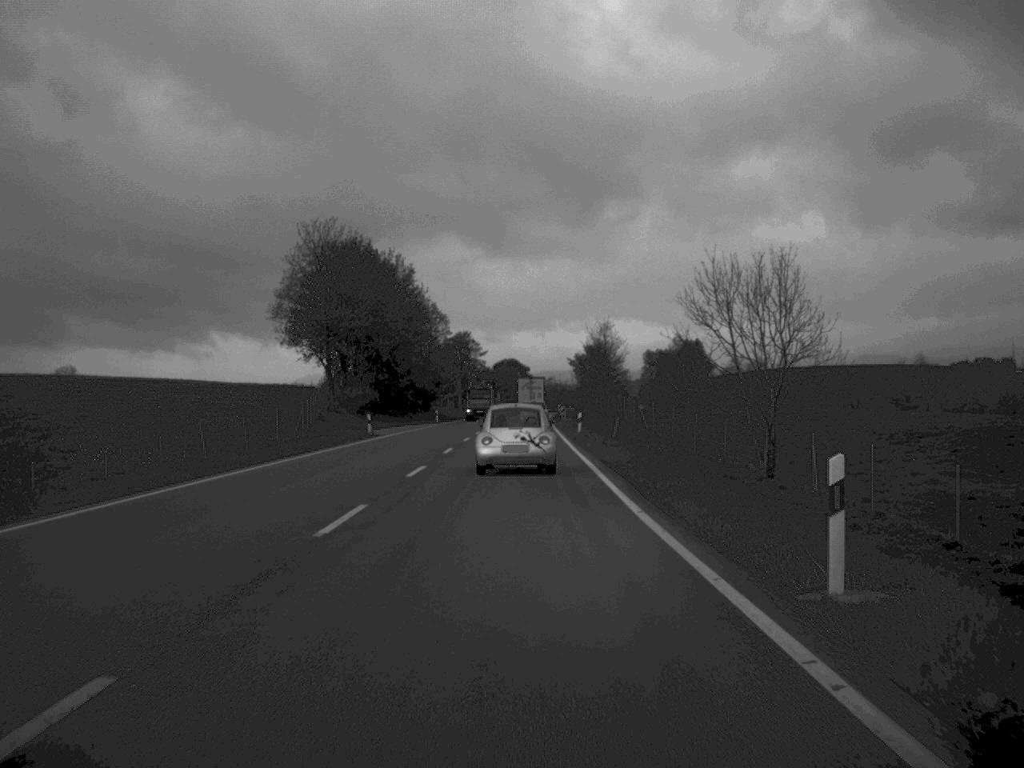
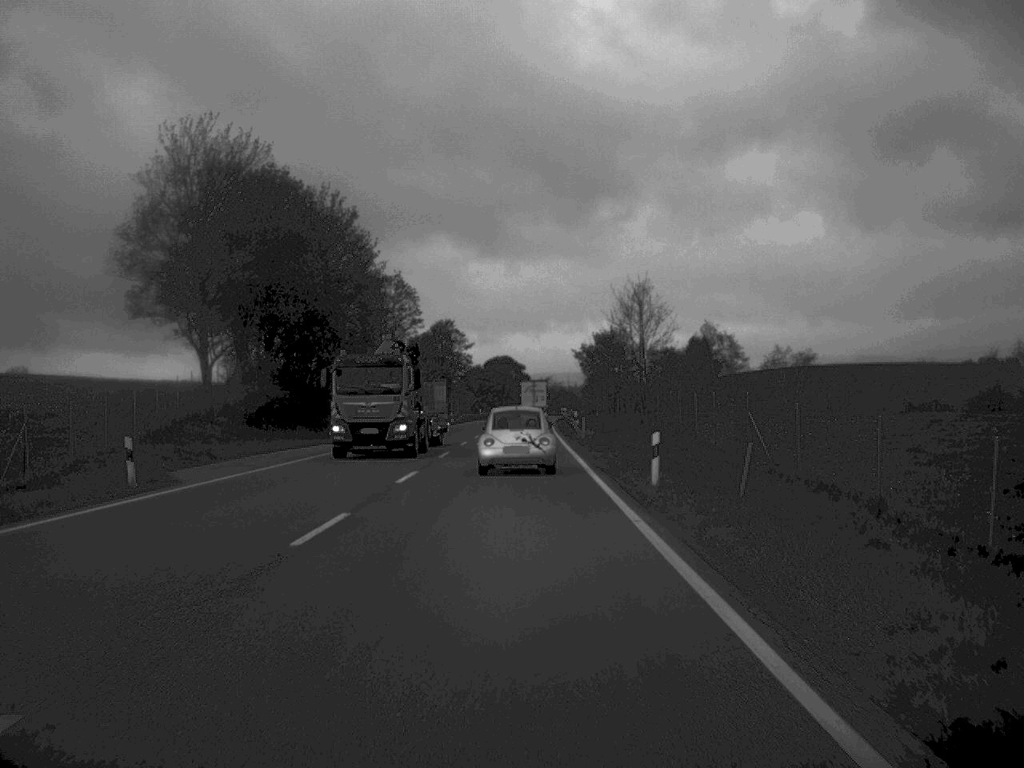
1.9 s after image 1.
(0.0, +36.2) m; 0°
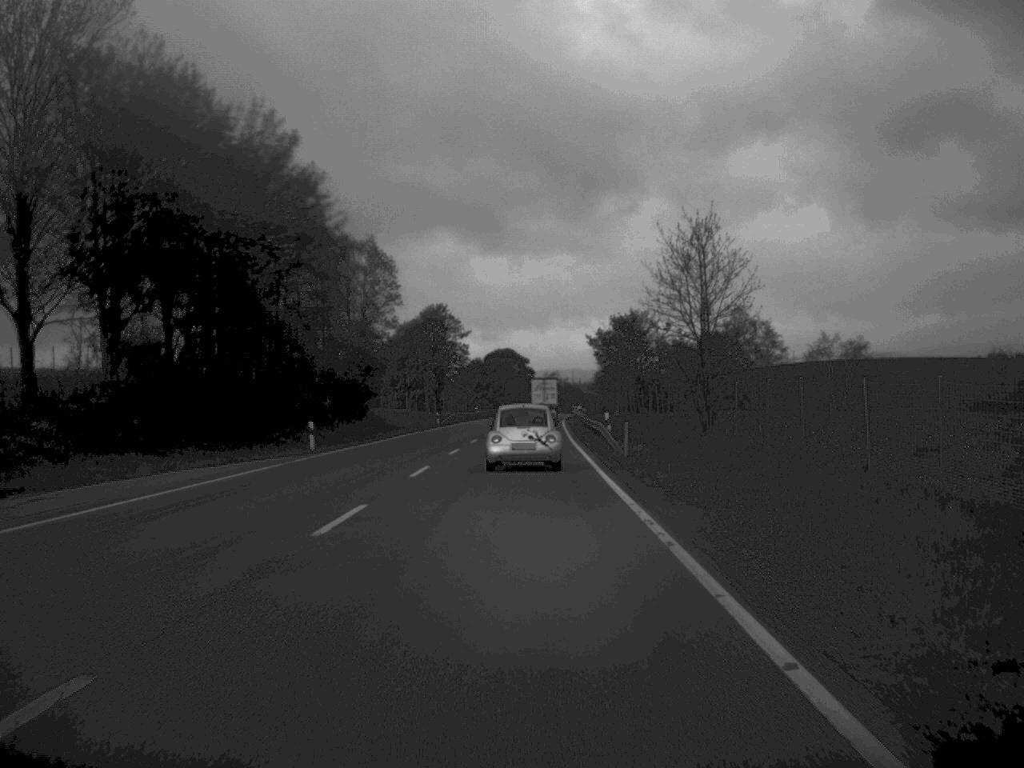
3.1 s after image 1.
(-0.1, +22.5) m; 0°
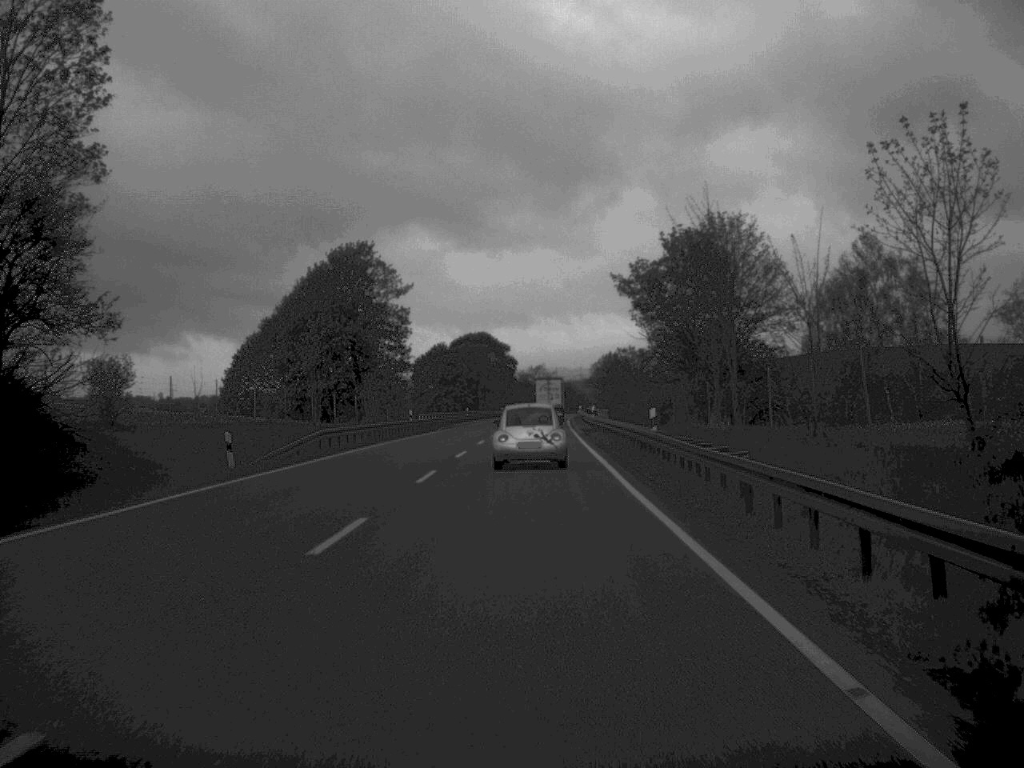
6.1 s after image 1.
(+0.2, +60.4) m; +1°
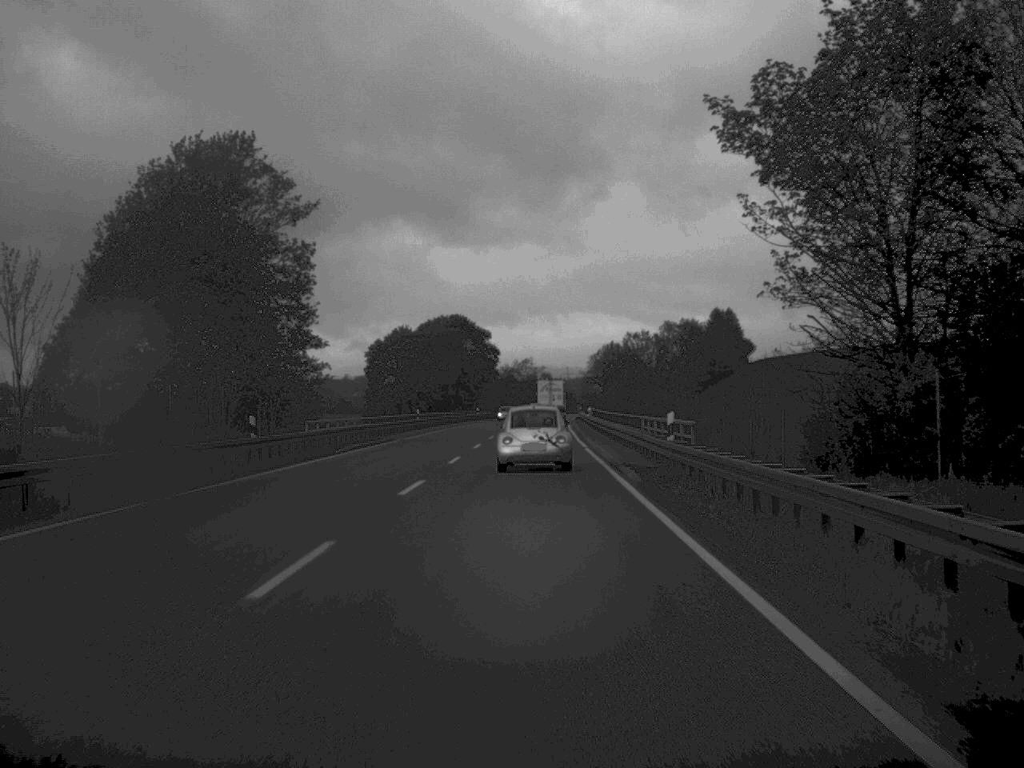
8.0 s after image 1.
(+0.2, +38.4) m; +1°
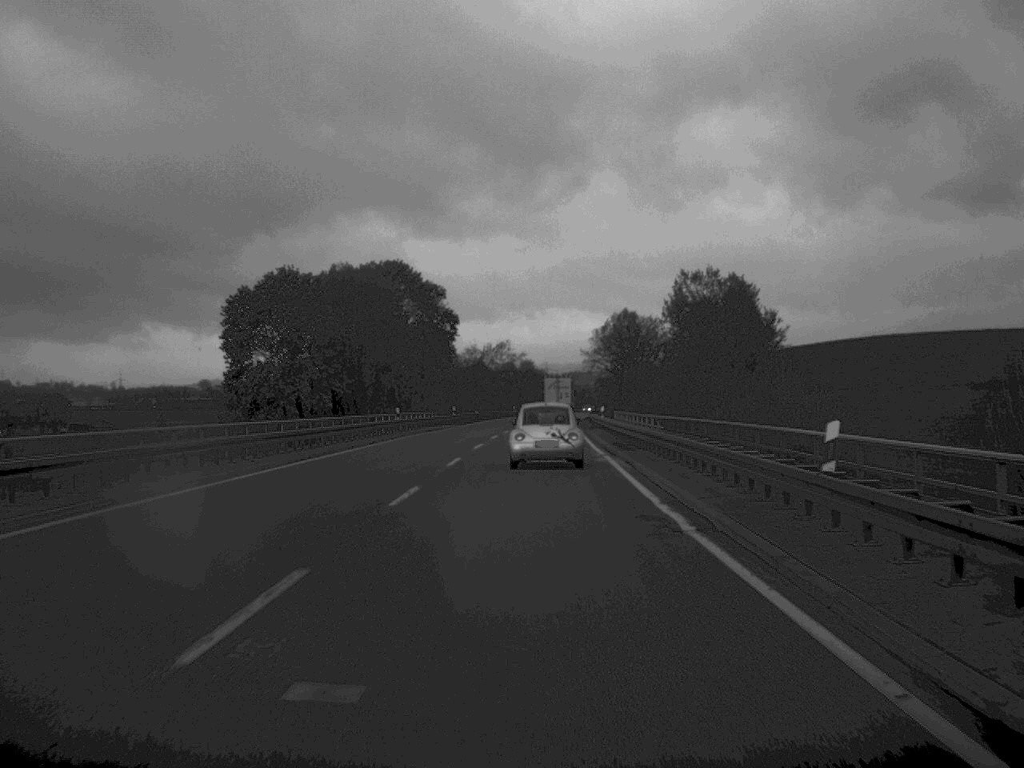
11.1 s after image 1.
(+0.3, +61.8) m; +1°
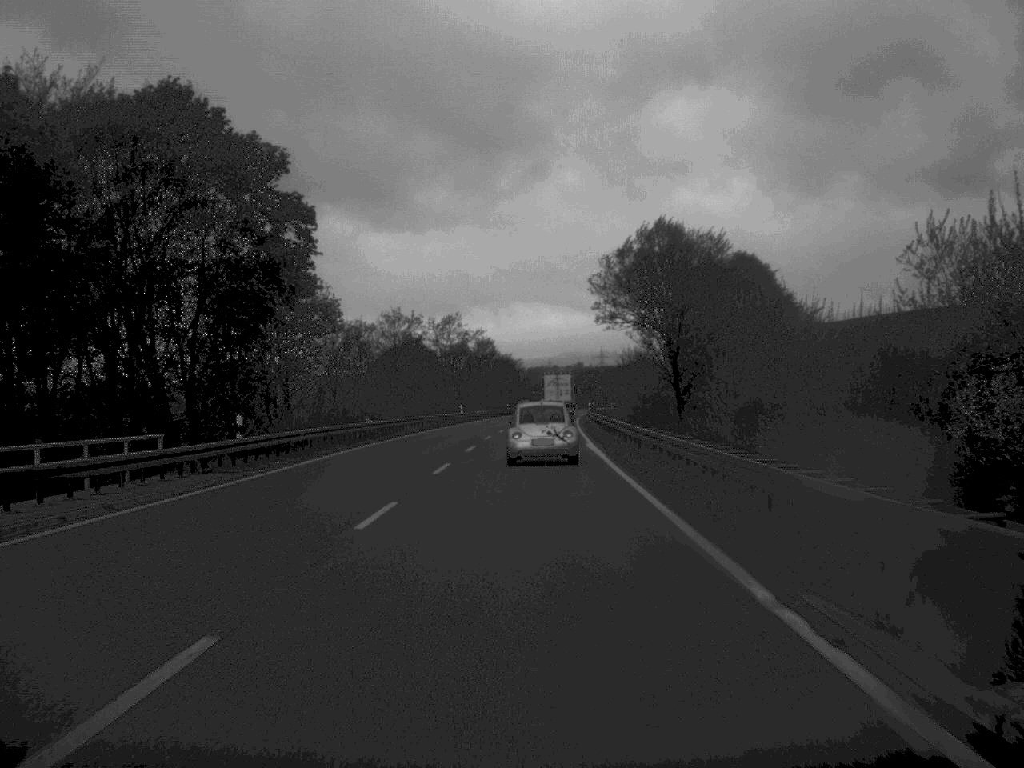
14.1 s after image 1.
(+0.7, +61.6) m; +1°
